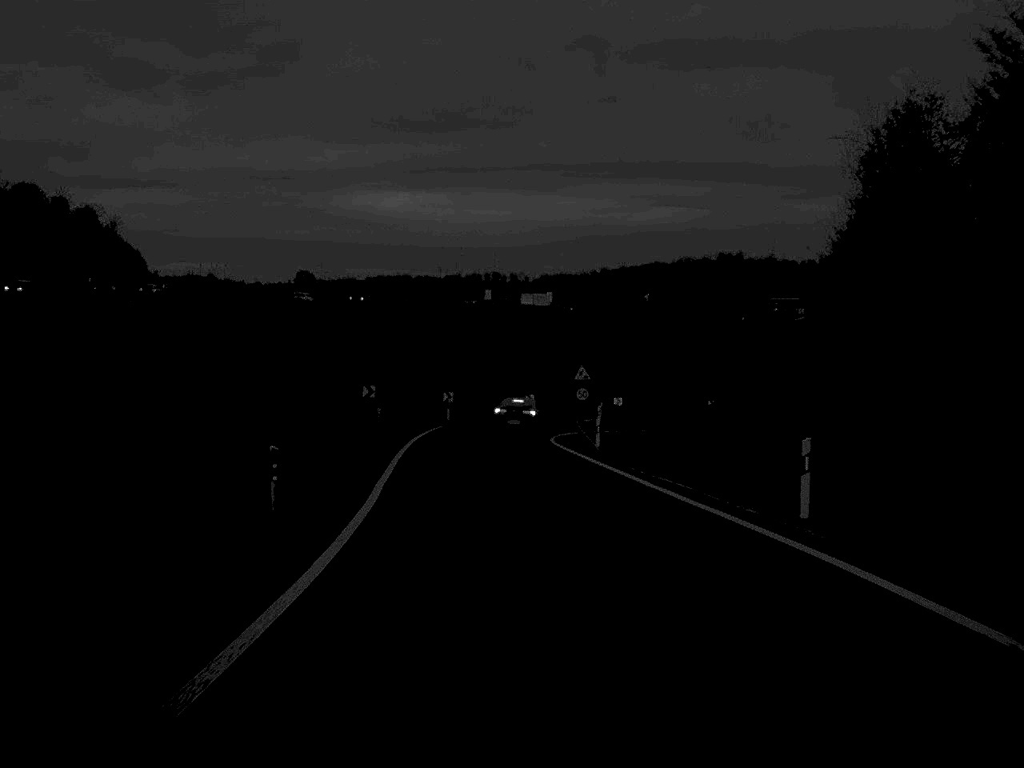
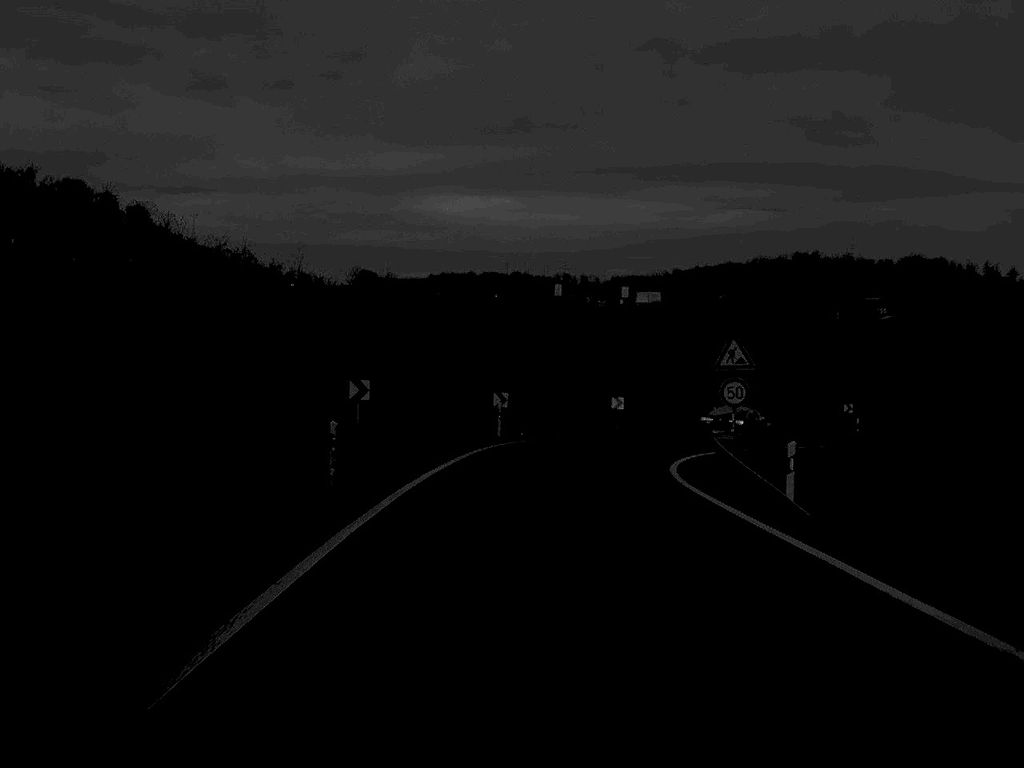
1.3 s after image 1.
(-0.6, +21.0) m; -3°
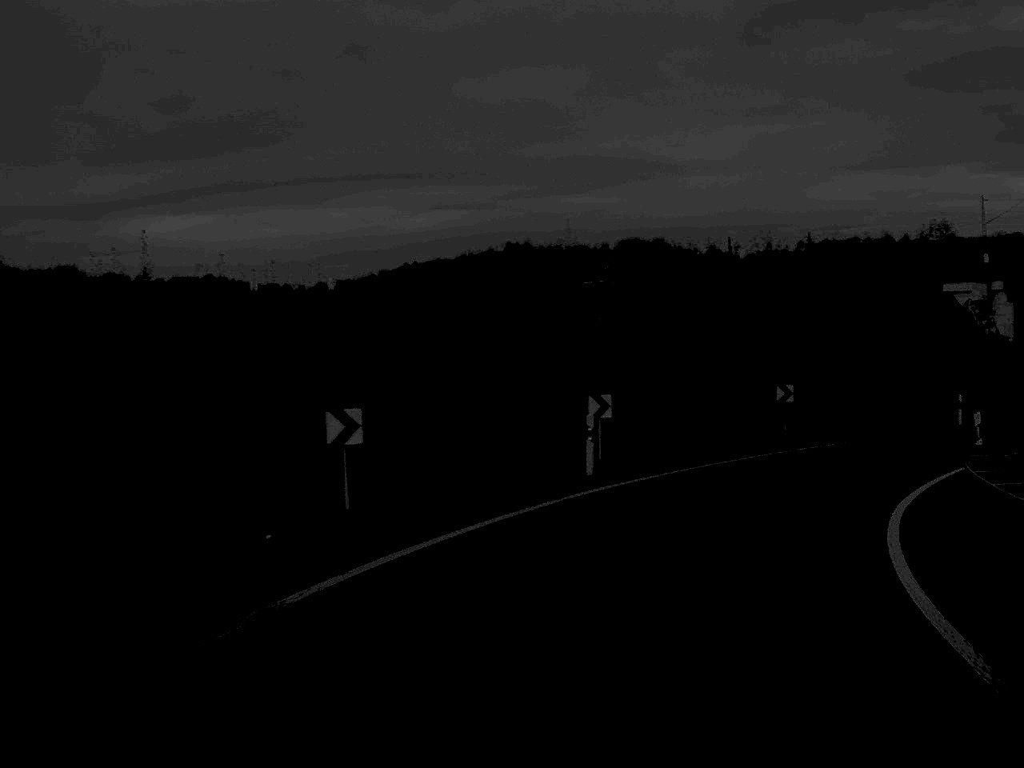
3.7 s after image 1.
(+2.1, +34.7) m; +14°
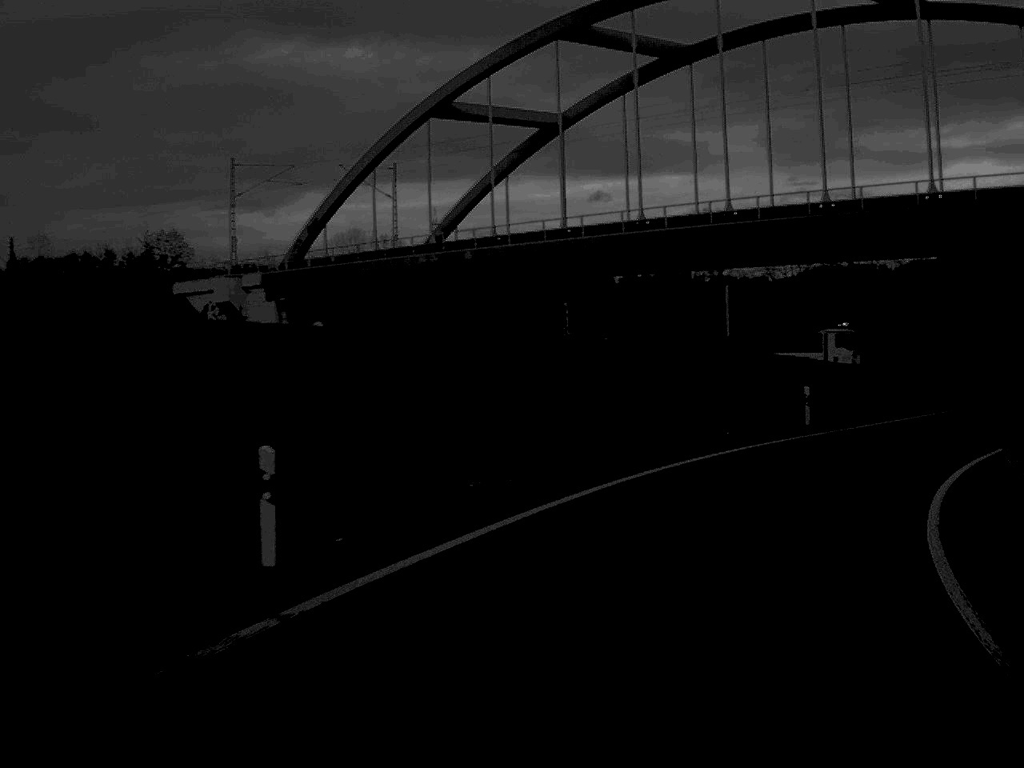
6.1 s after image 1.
(+9.6, +31.4) m; +35°
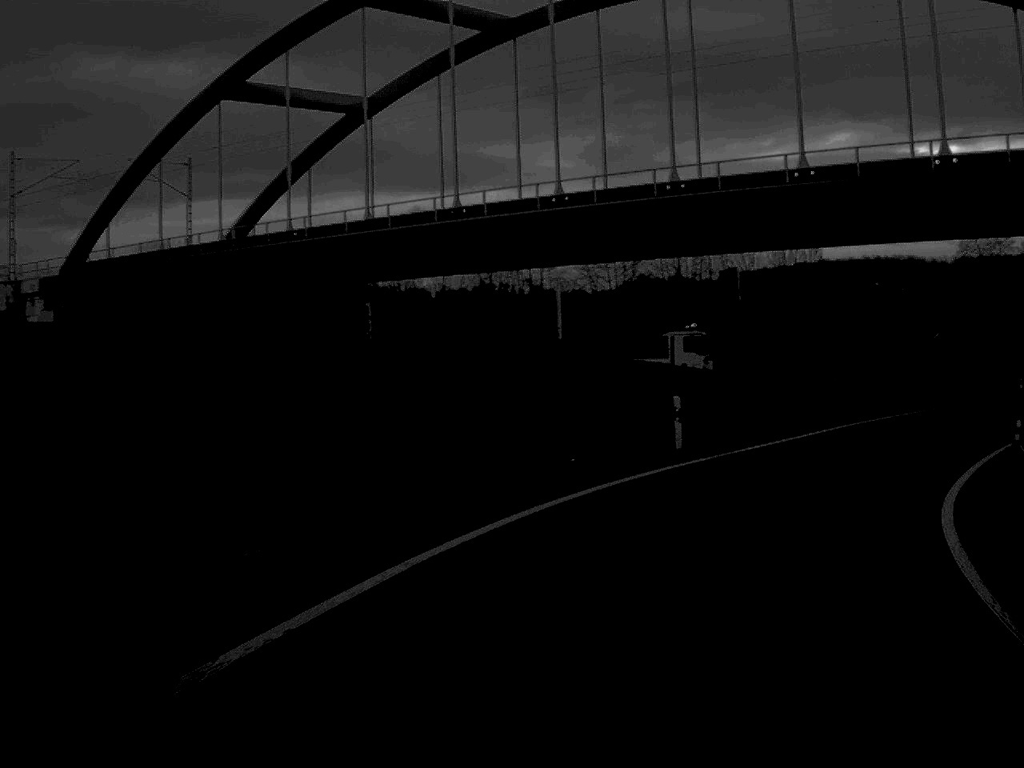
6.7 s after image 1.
(+0.6, +7.9) m; +8°
